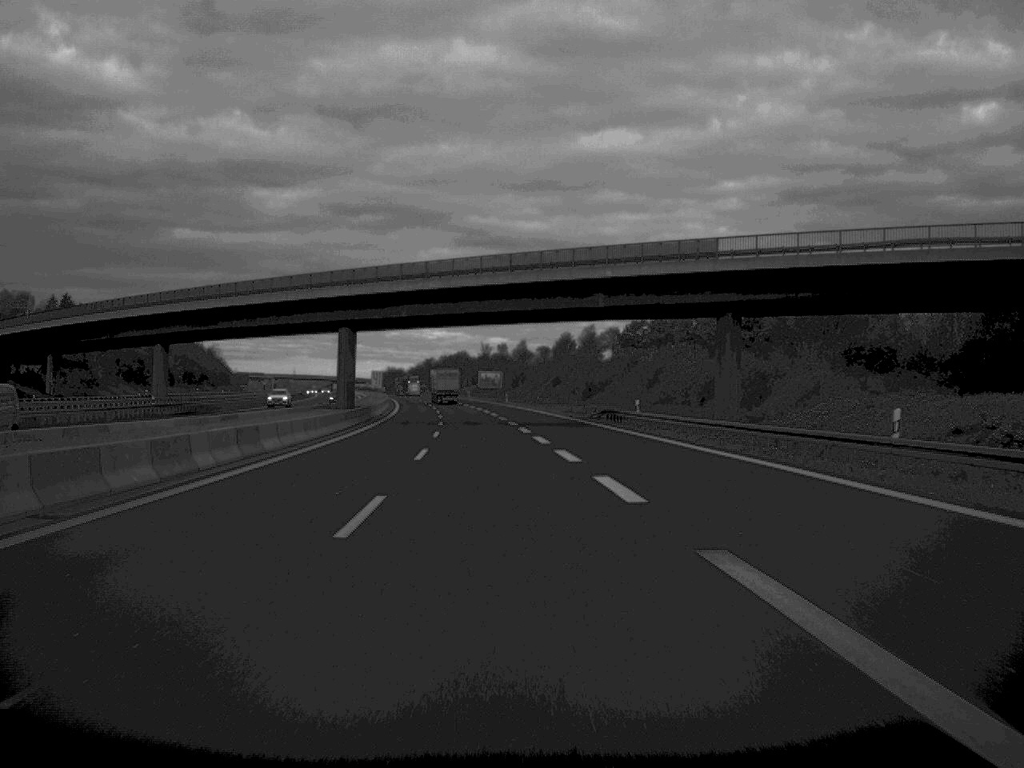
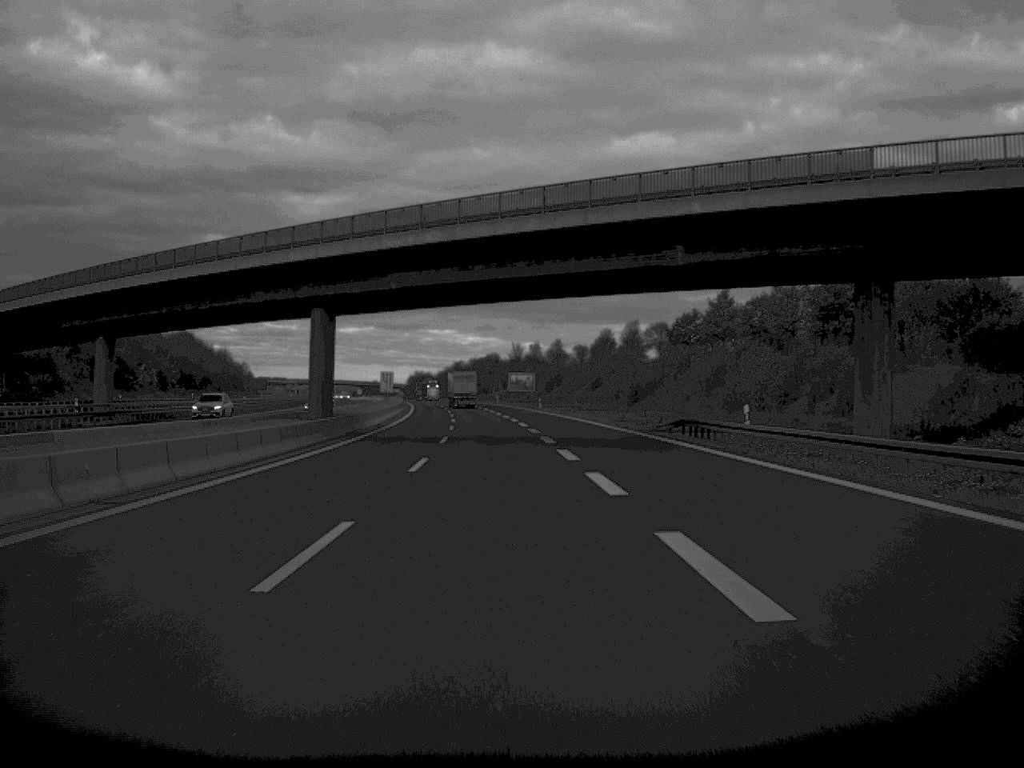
(-0.3, +22.1) m; -1°
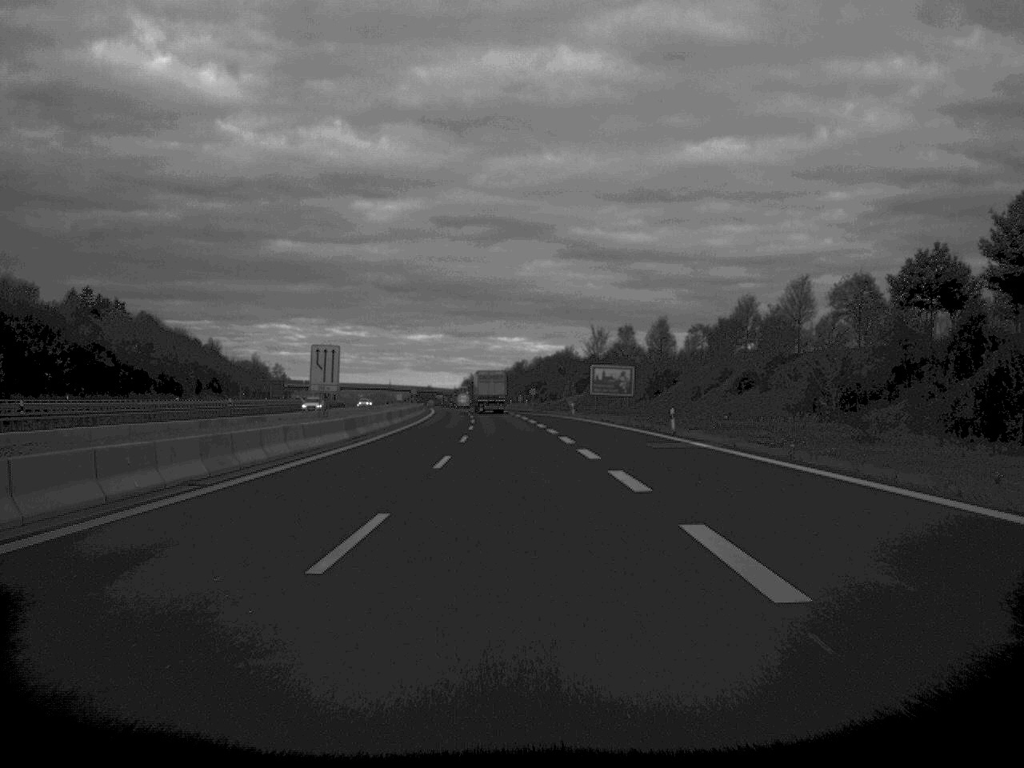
(-2.1, +71.0) m; -3°
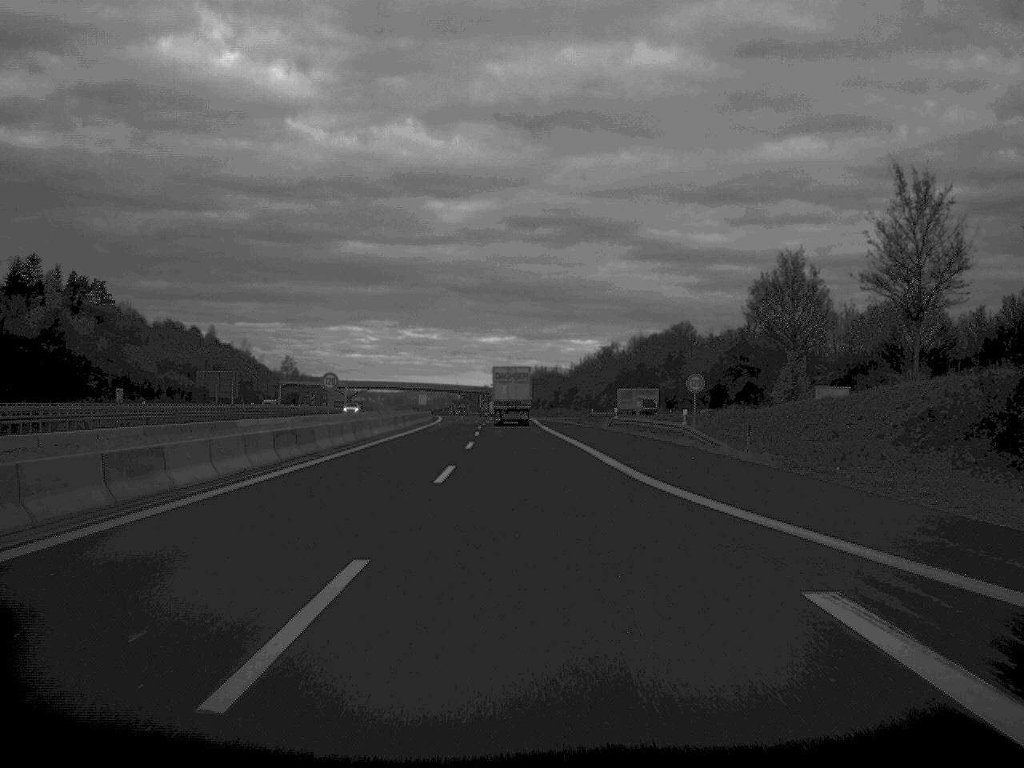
(-3.1, +112.5) m; -3°
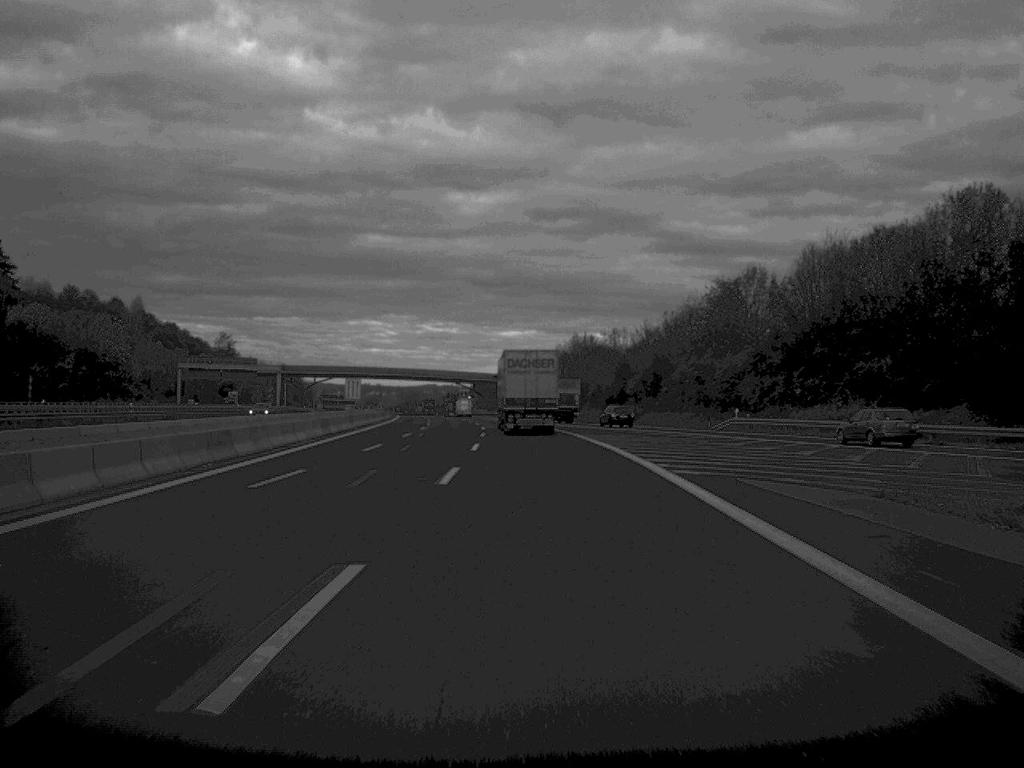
(-1.5, +108.0) m; -1°
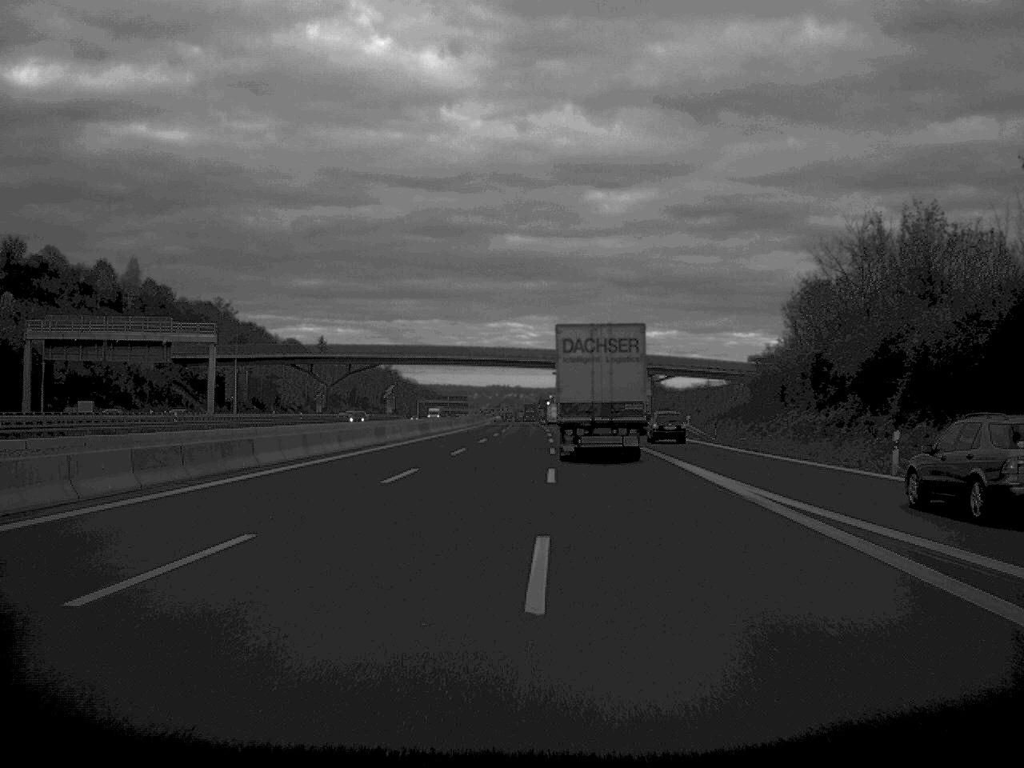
(-4.0, +103.3) m; -6°
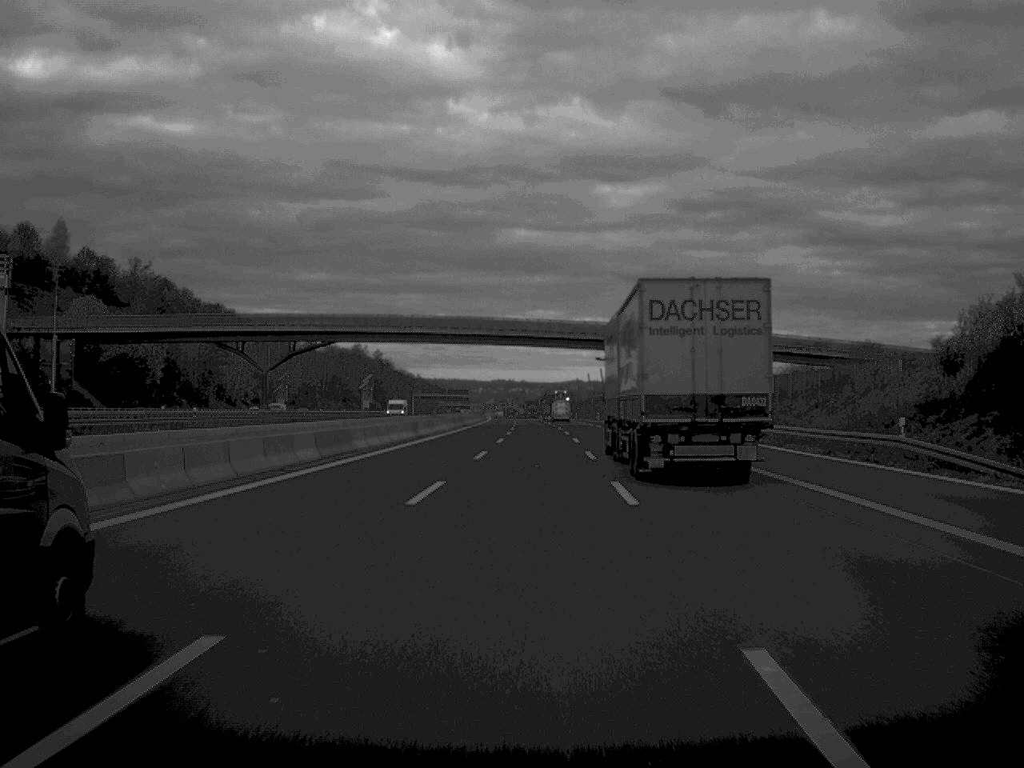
(-0.2, +43.2) m; 0°
